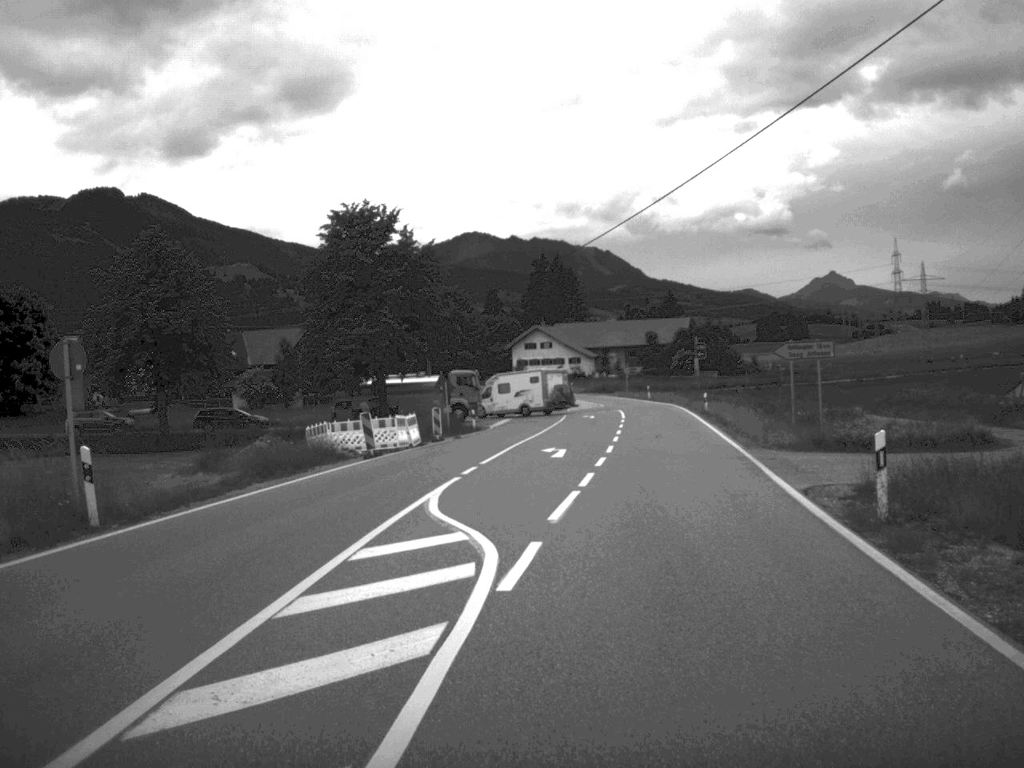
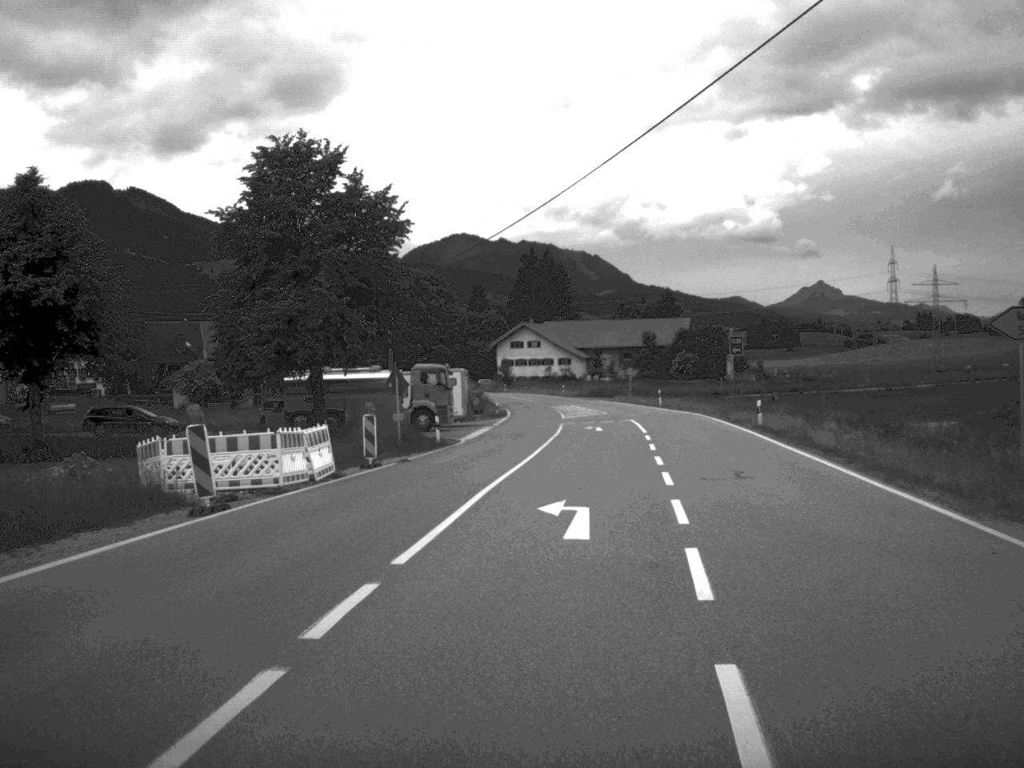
(0.0, +17.2) m; +1°
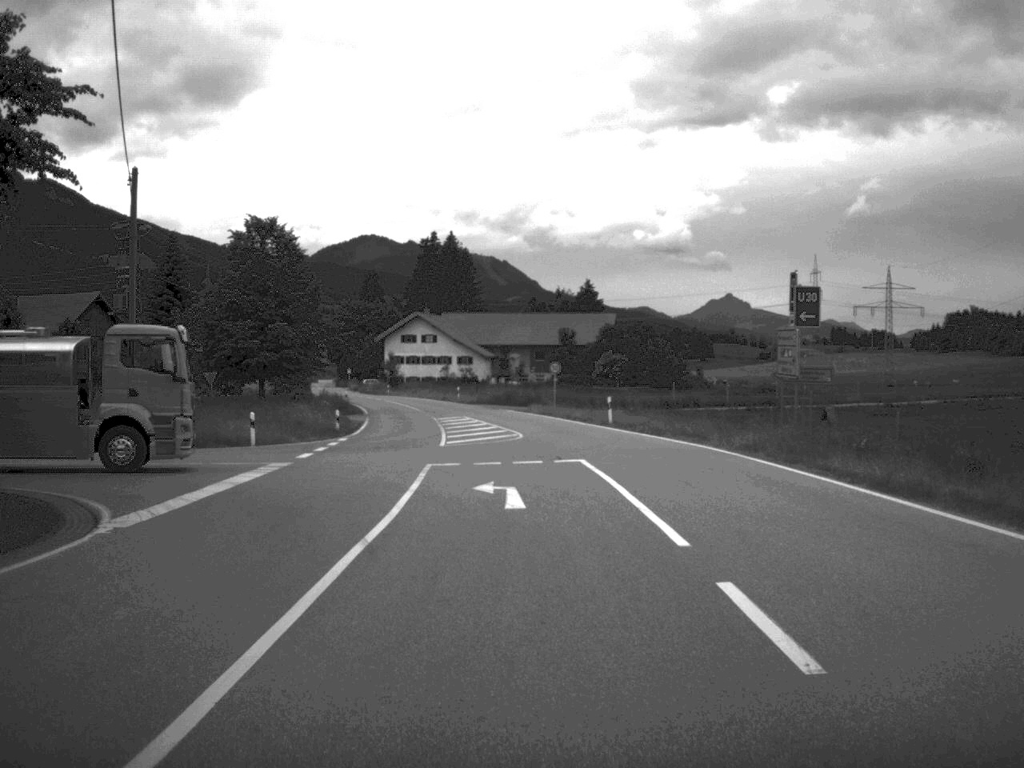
(+1.5, +31.8) m; +4°
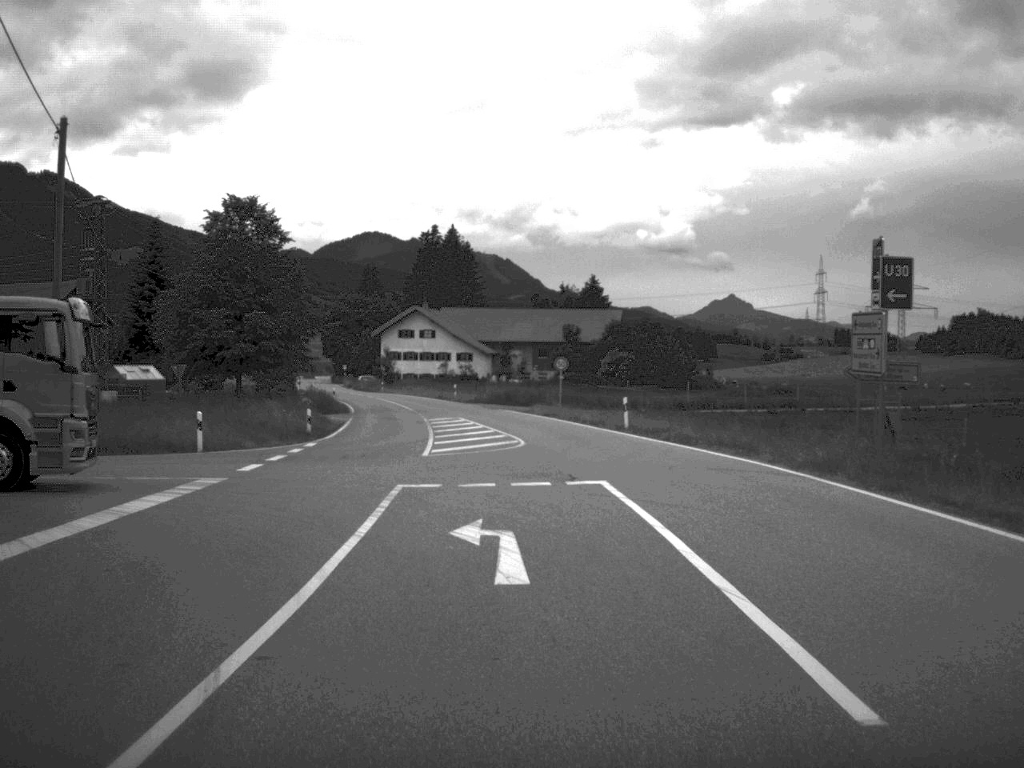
(0.0, +6.7) m; 0°
